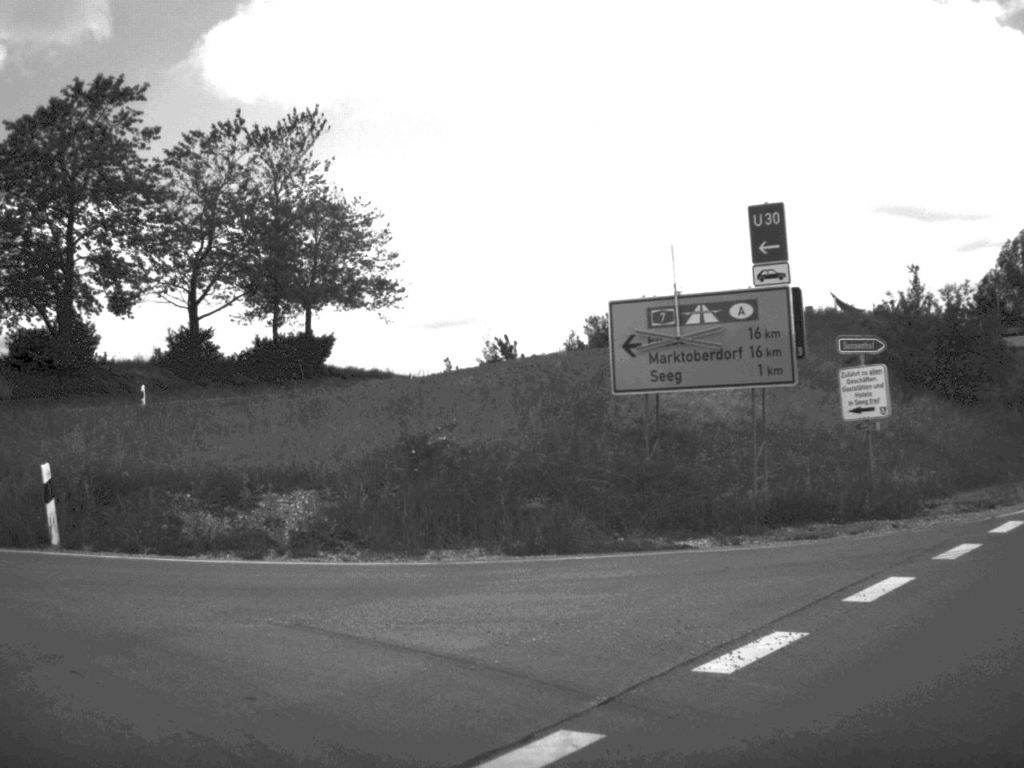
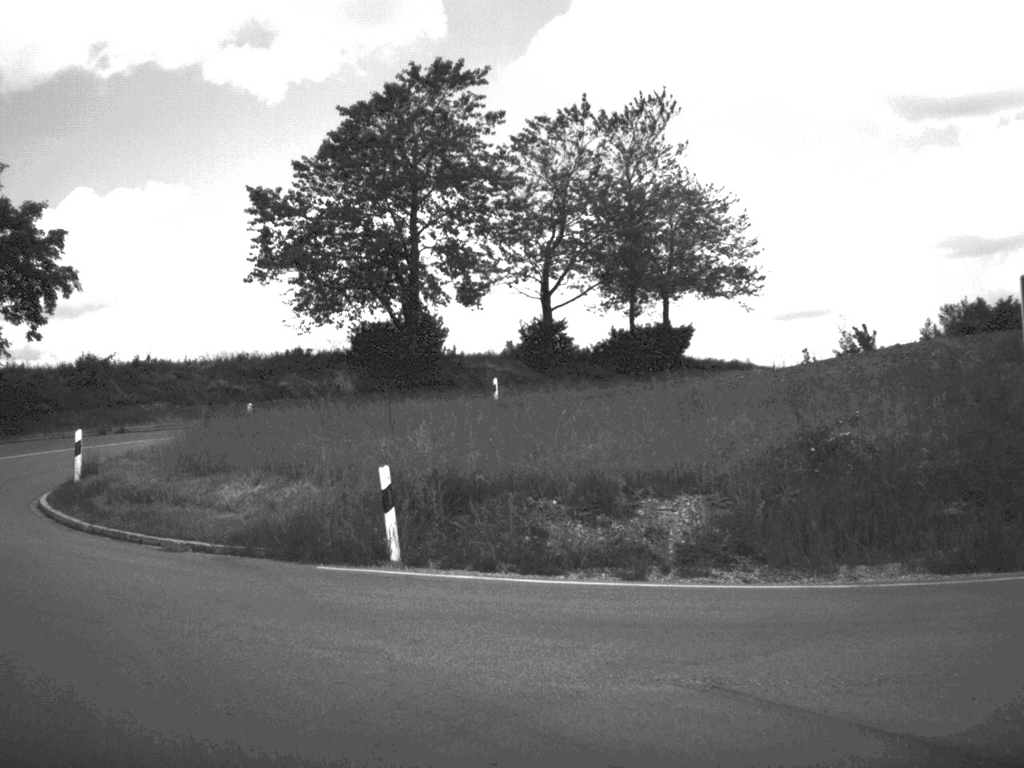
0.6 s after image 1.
(-0.3, +2.3) m; -16°
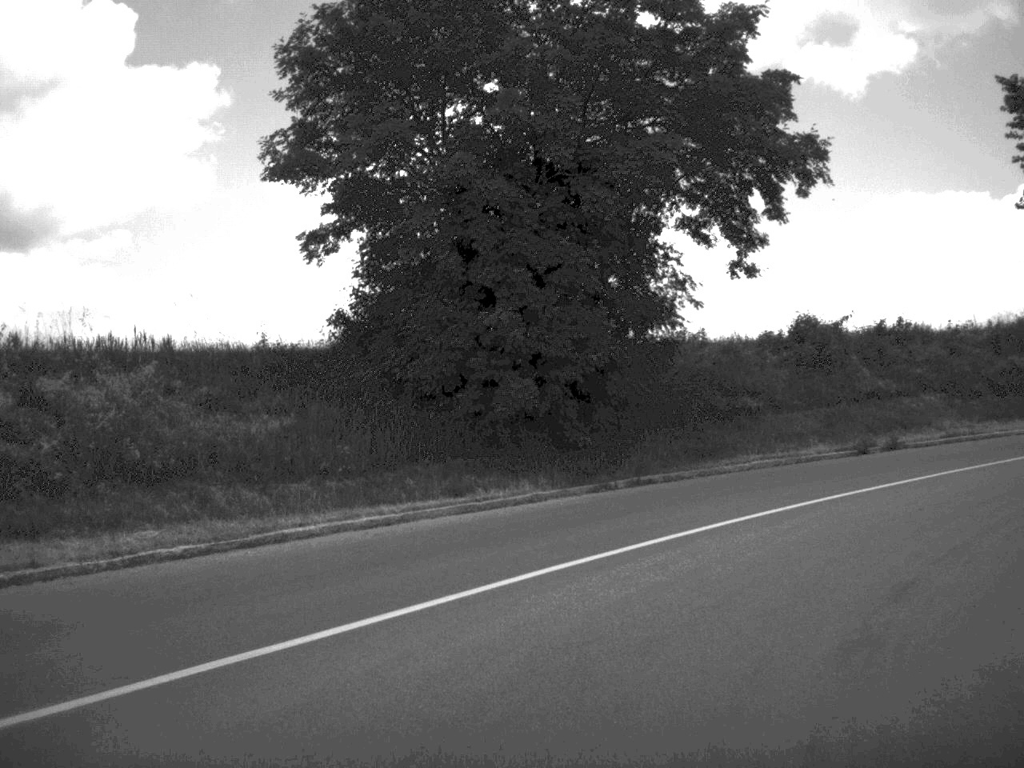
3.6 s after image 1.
(-7.9, +16.7) m; -26°
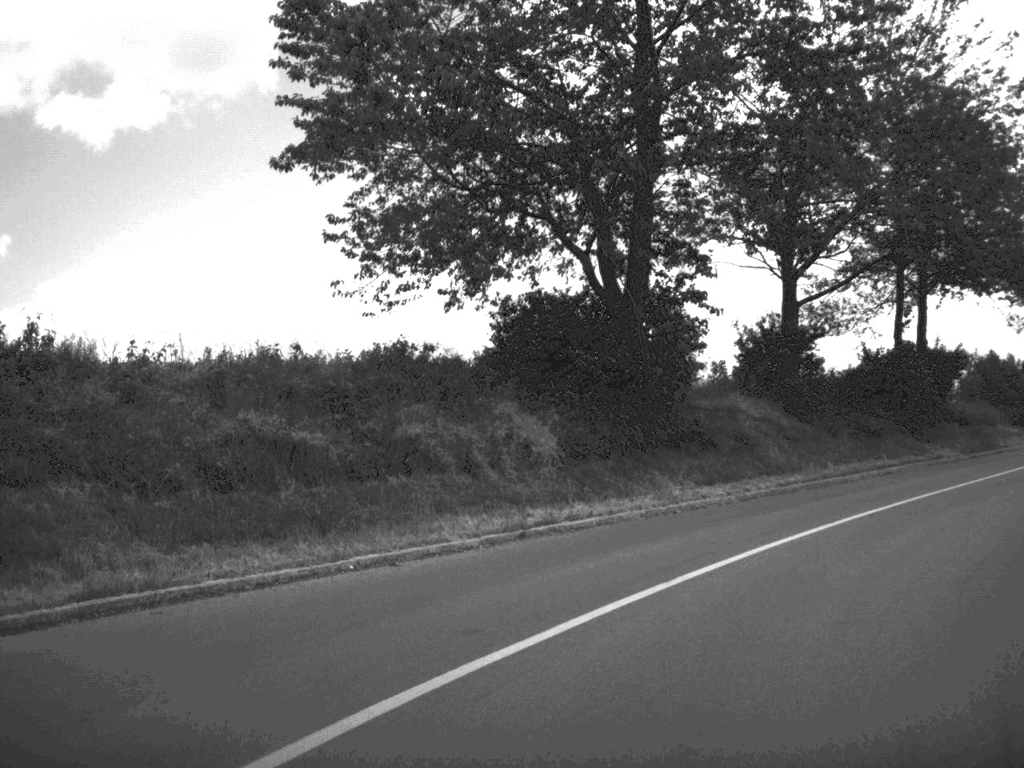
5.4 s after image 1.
(+4.2, +13.3) m; +35°
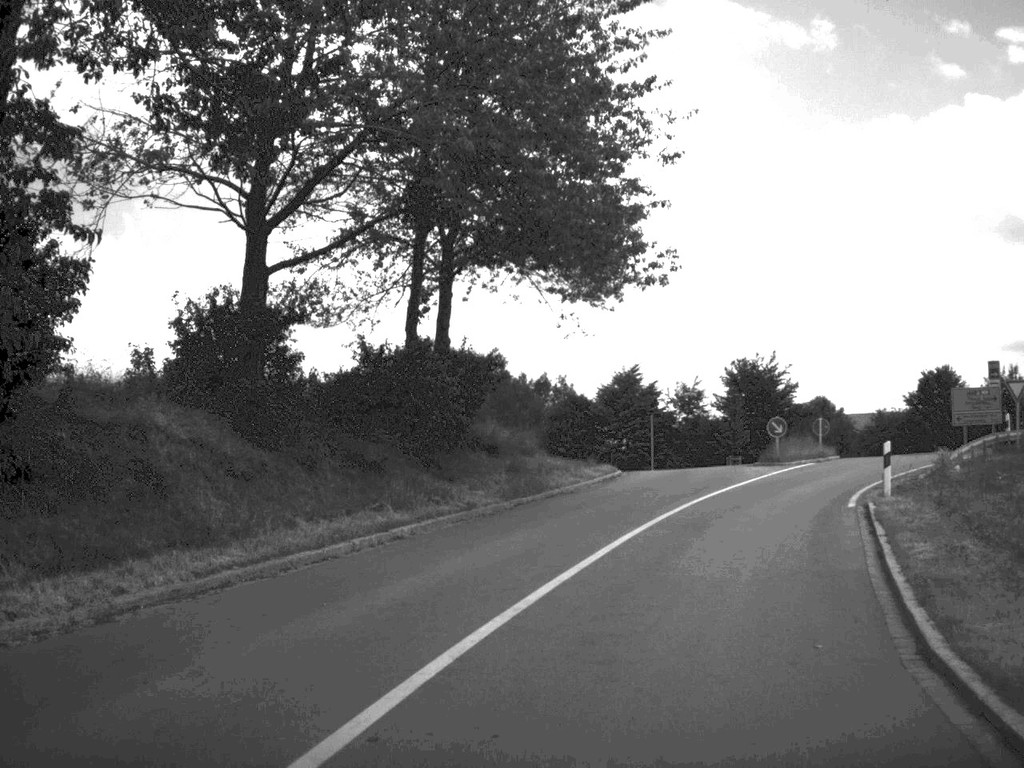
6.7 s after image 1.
(+2.2, +10.4) m; +22°
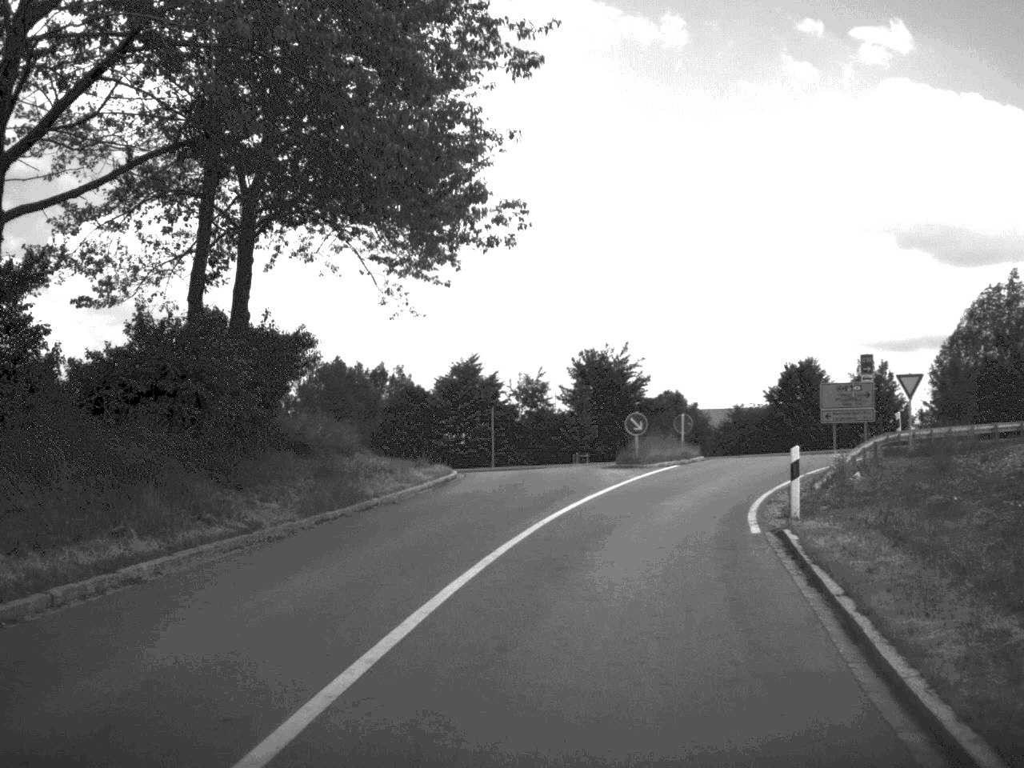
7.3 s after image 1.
(+0.3, +5.0) m; +7°
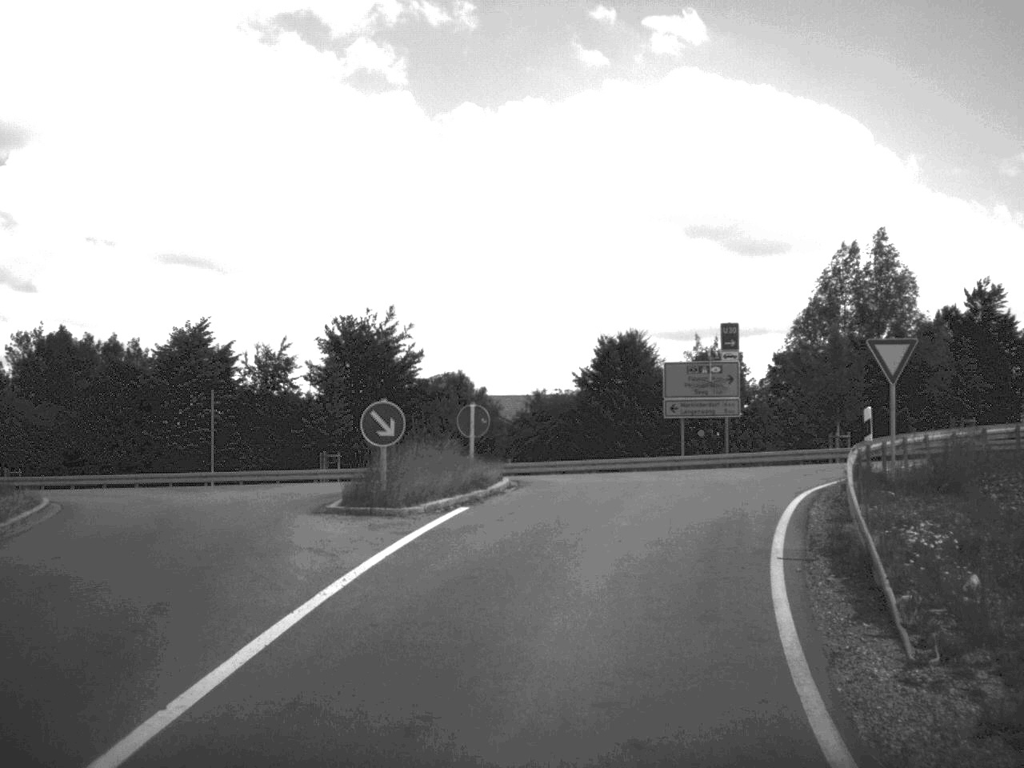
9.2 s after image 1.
(+1.6, +17.1) m; +10°
